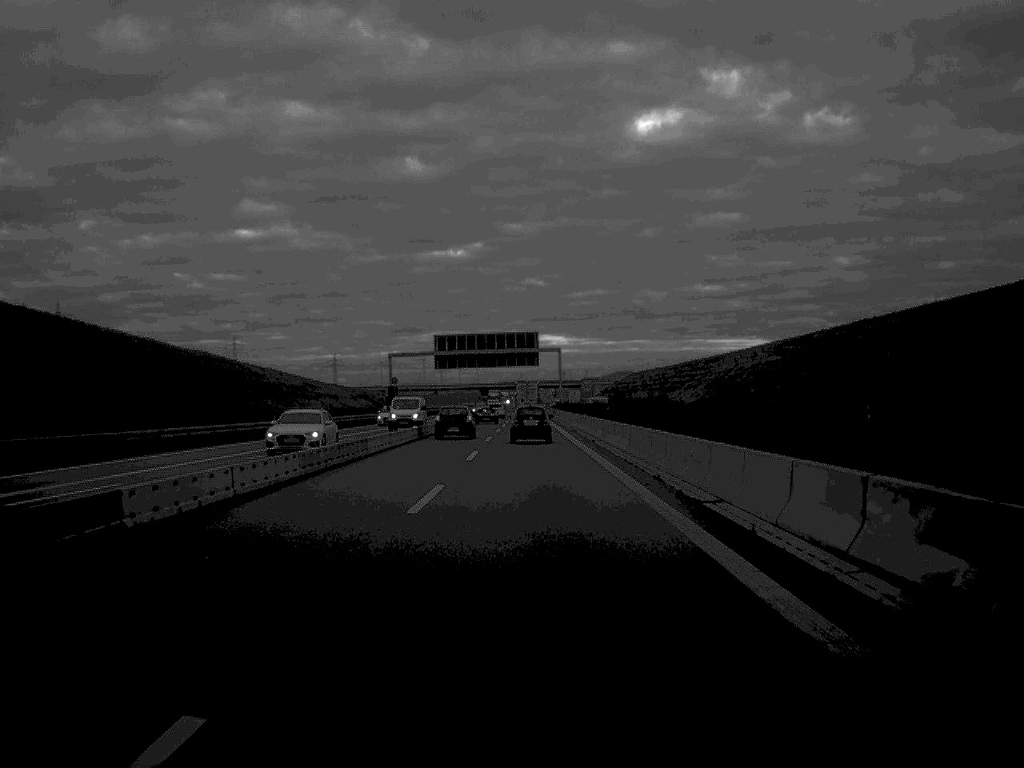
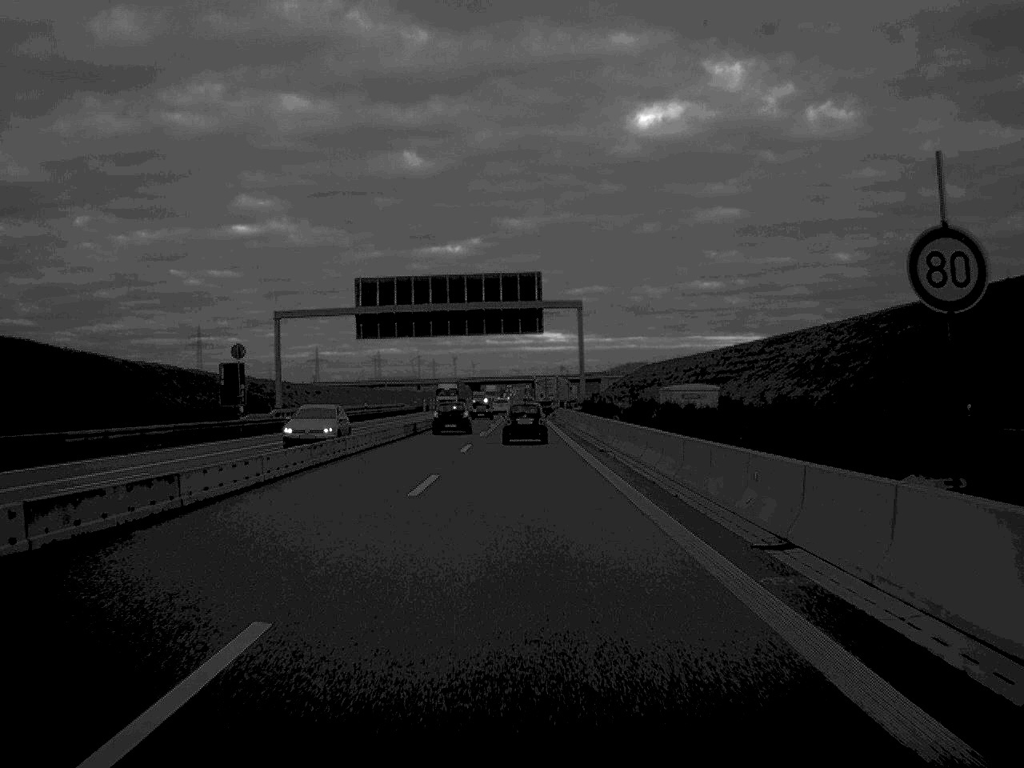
(+0.2, +68.4) m; 0°
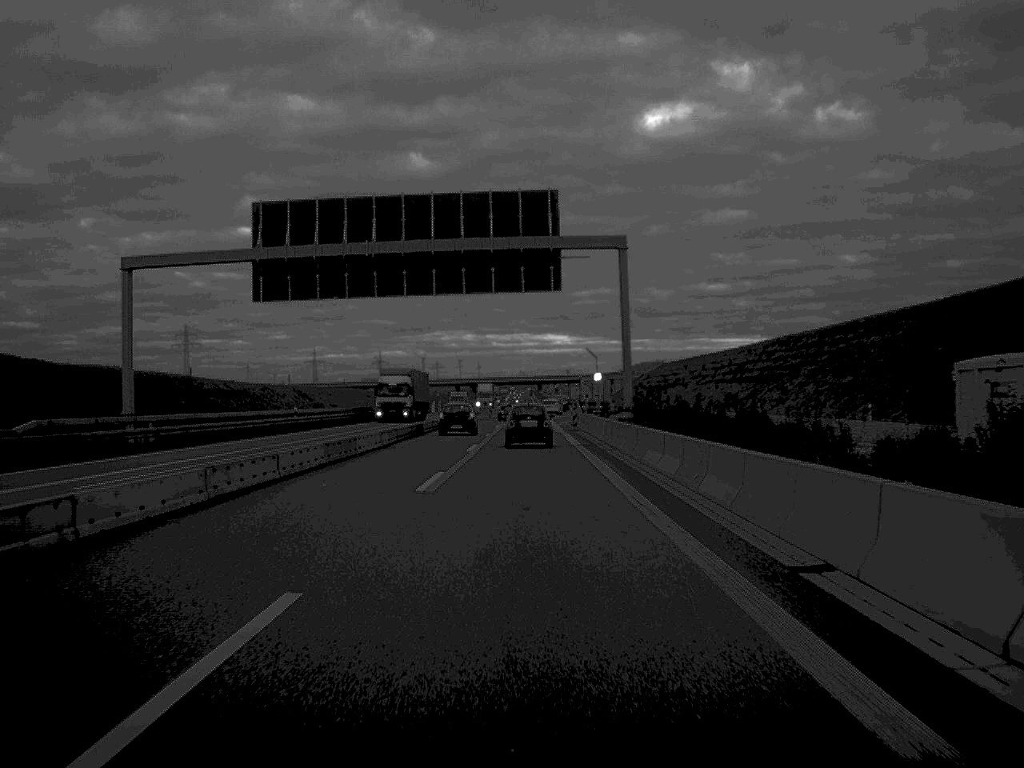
(-0.1, +34.6) m; 0°
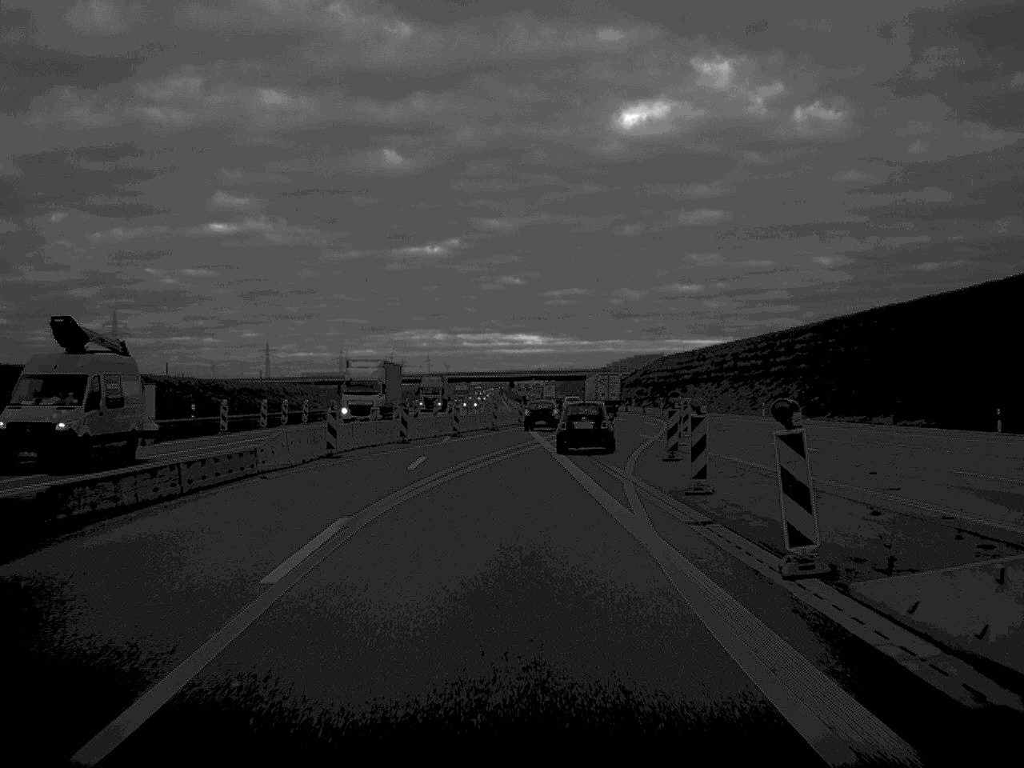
(+0.2, +65.6) m; +2°
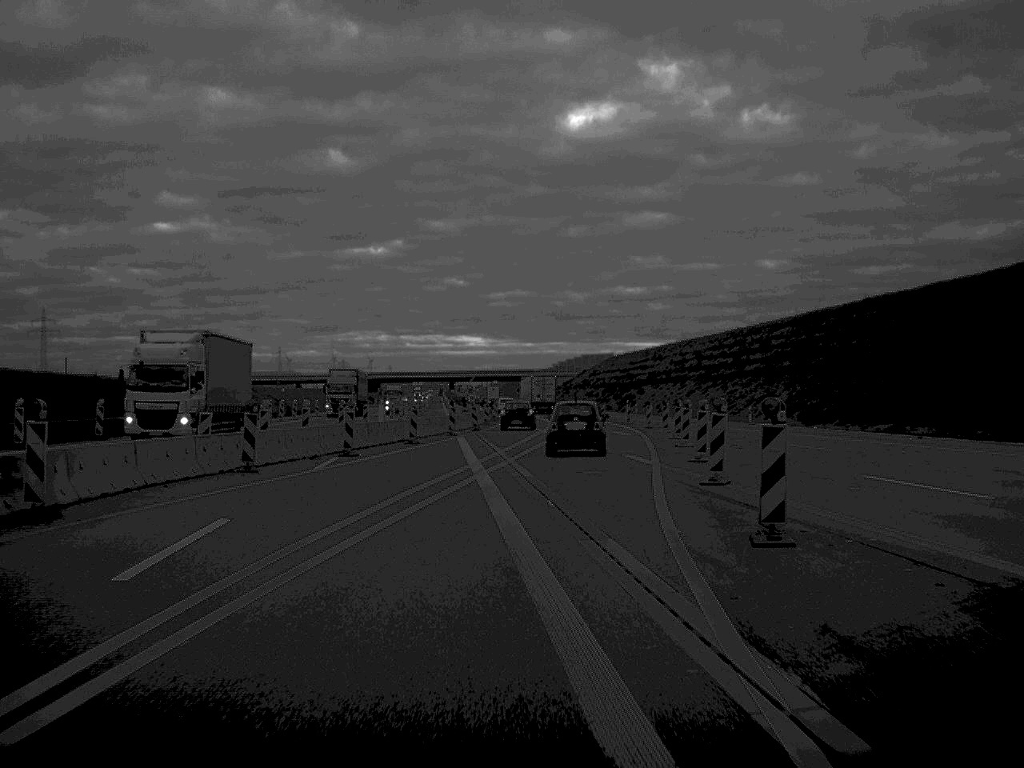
(+0.4, +17.9) m; +3°
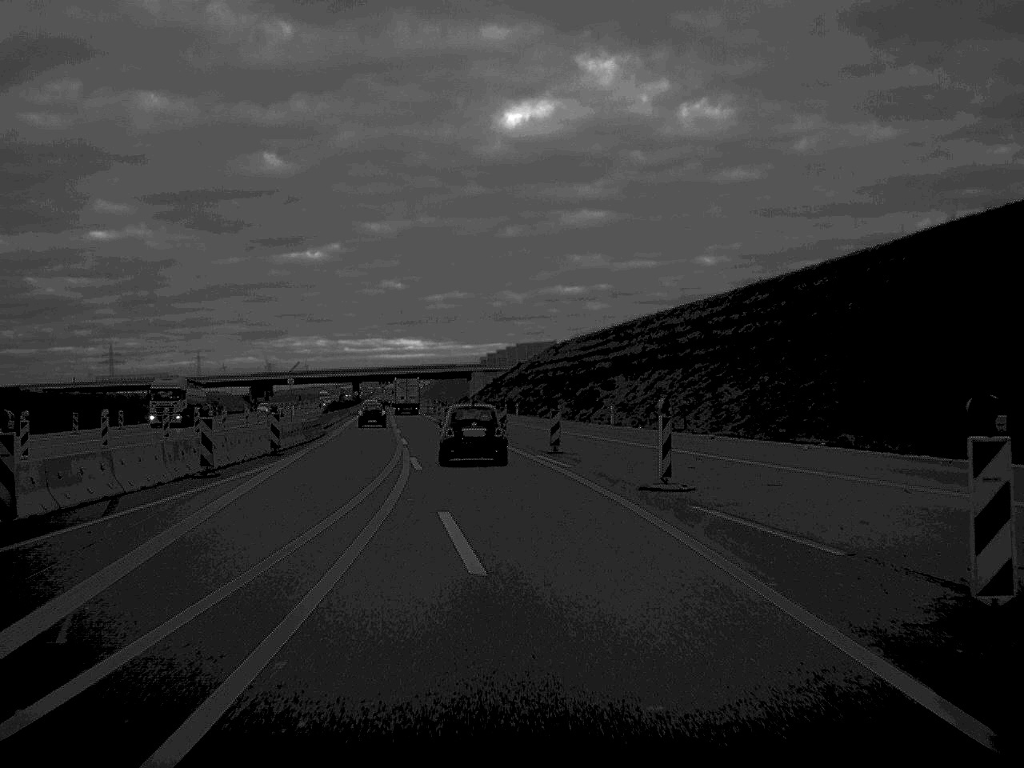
(+3.1, +62.7) m; +2°
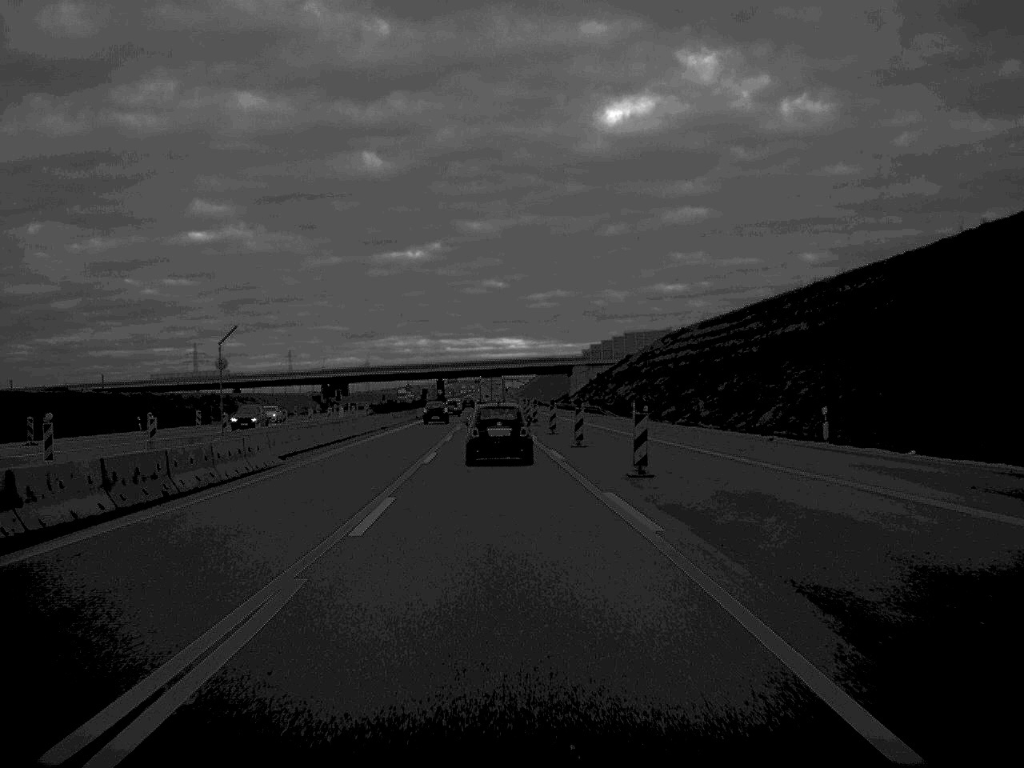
(-1.3, +32.5) m; -5°
